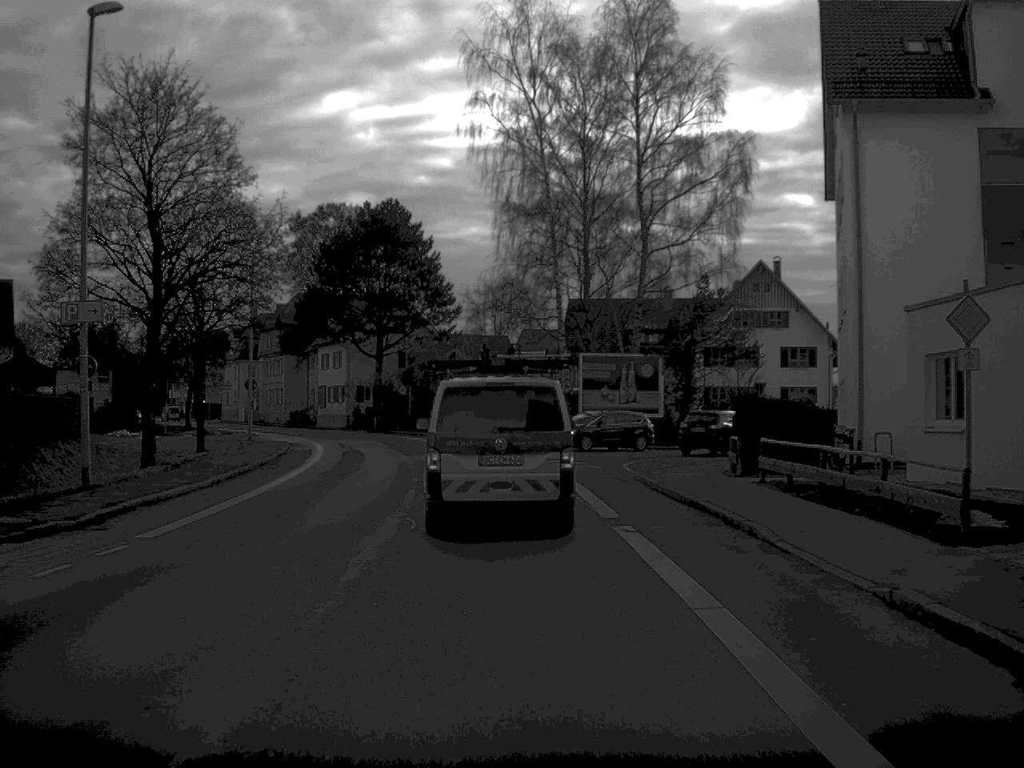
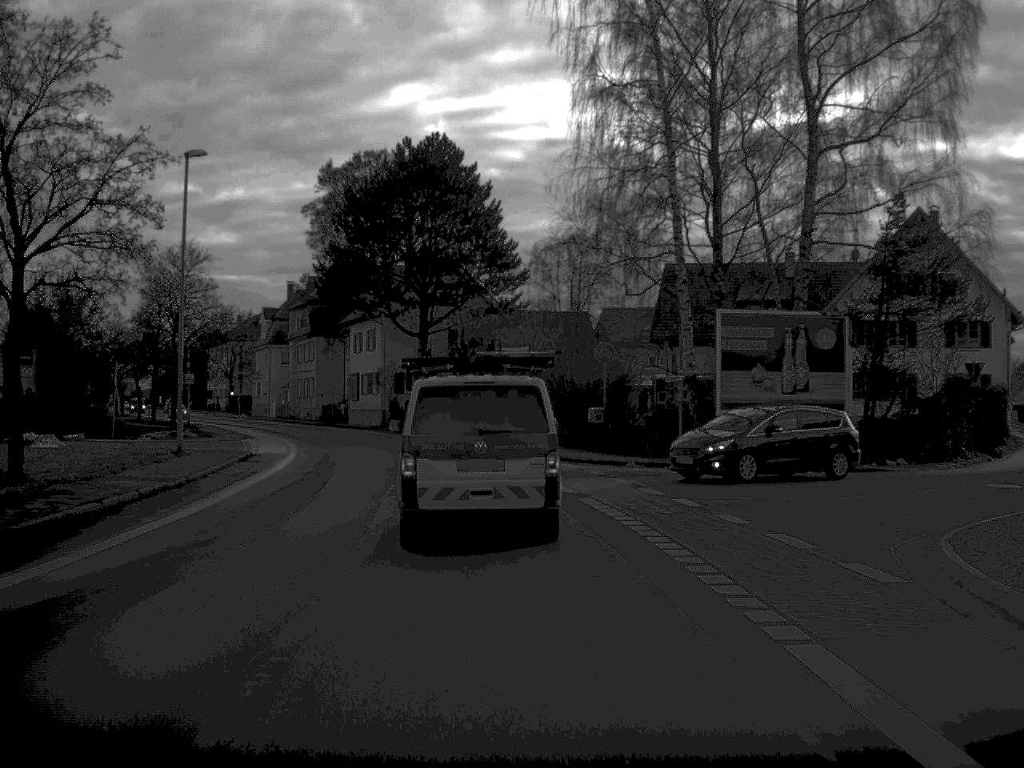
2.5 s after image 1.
(-0.6, +23.0) m; -4°
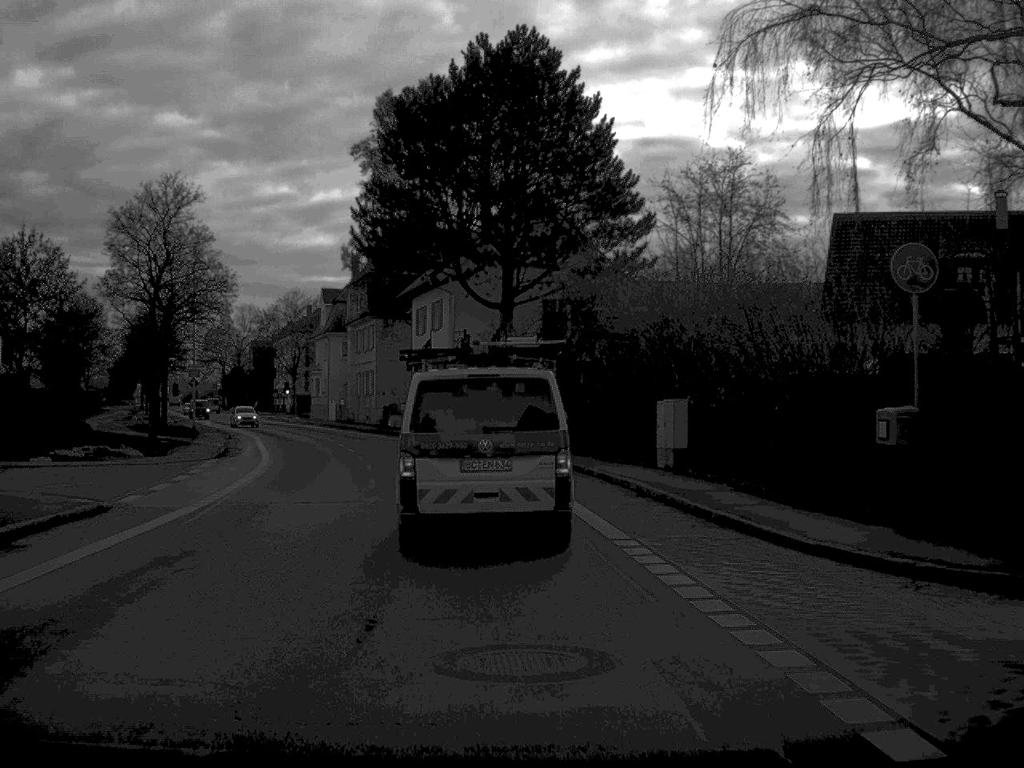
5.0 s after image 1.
(-1.0, +23.2) m; -5°
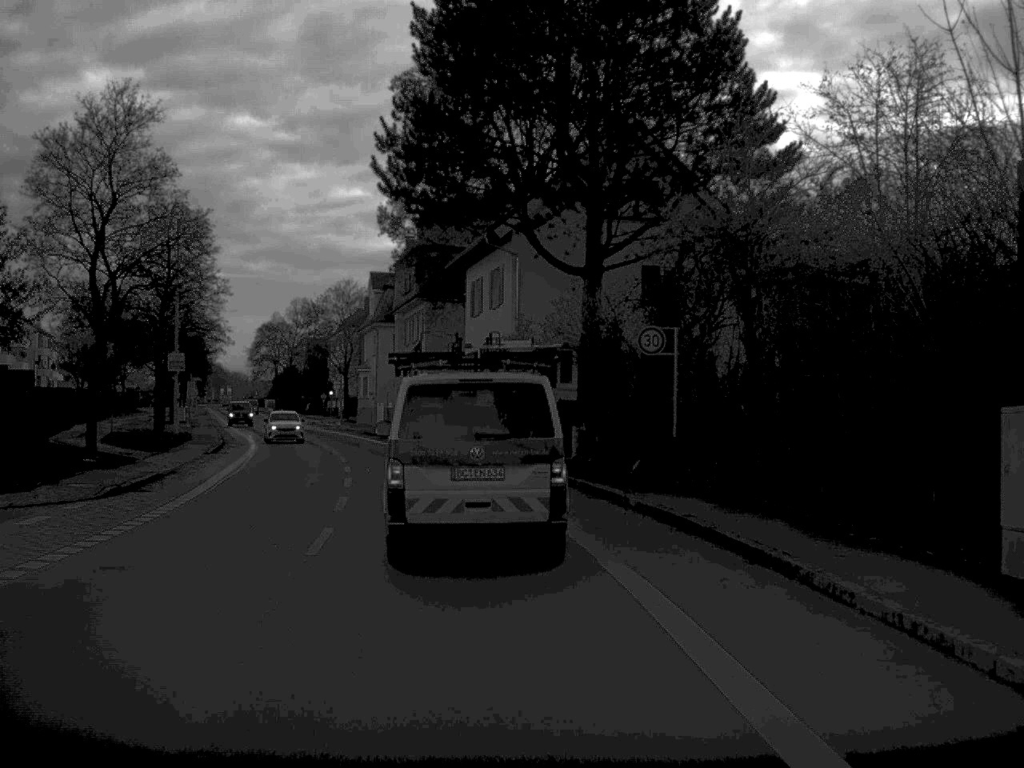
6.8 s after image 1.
(-0.5, +16.5) m; -3°
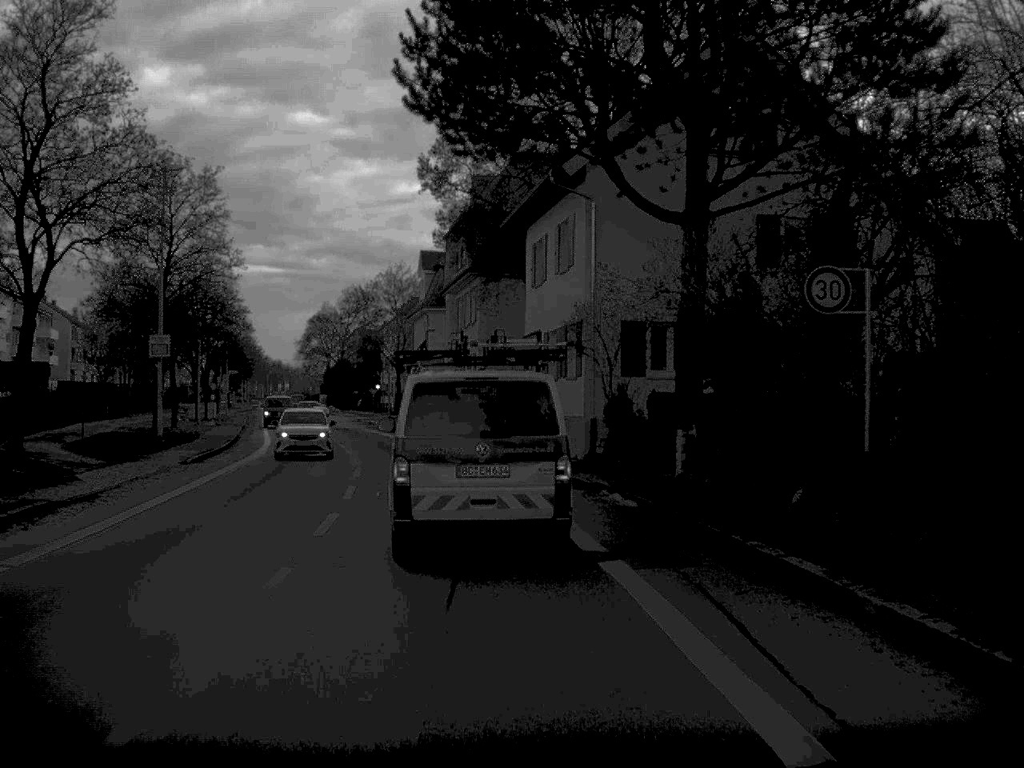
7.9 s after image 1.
(-0.3, +10.7) m; -3°
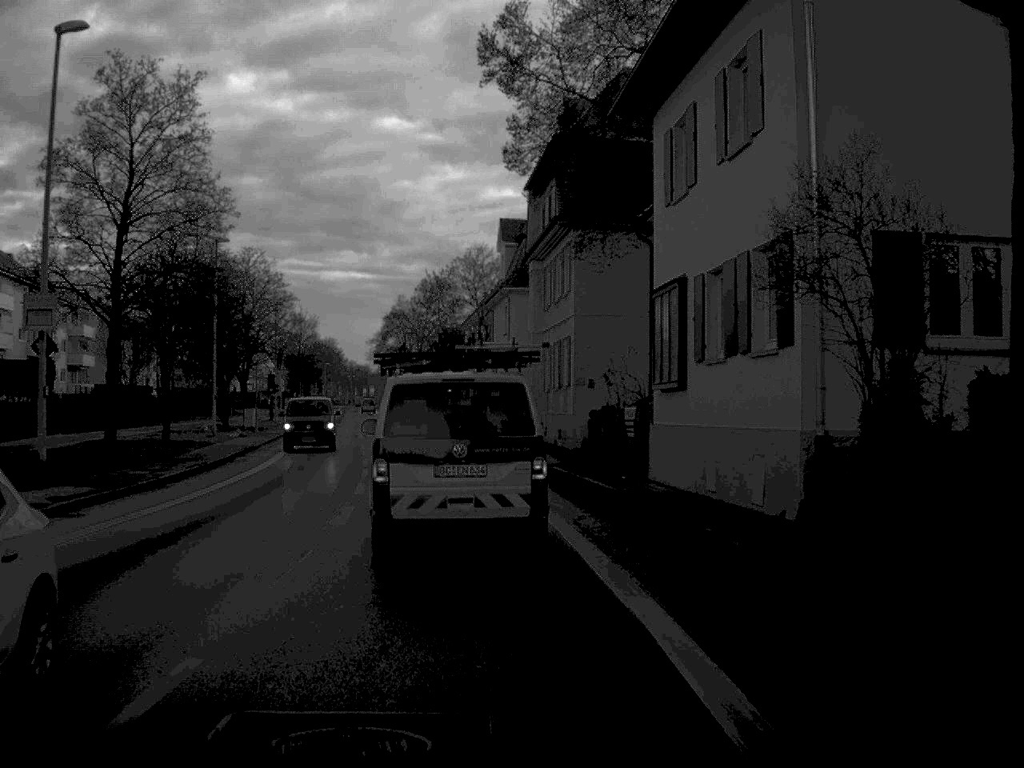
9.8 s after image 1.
(-0.6, +16.7) m; -4°
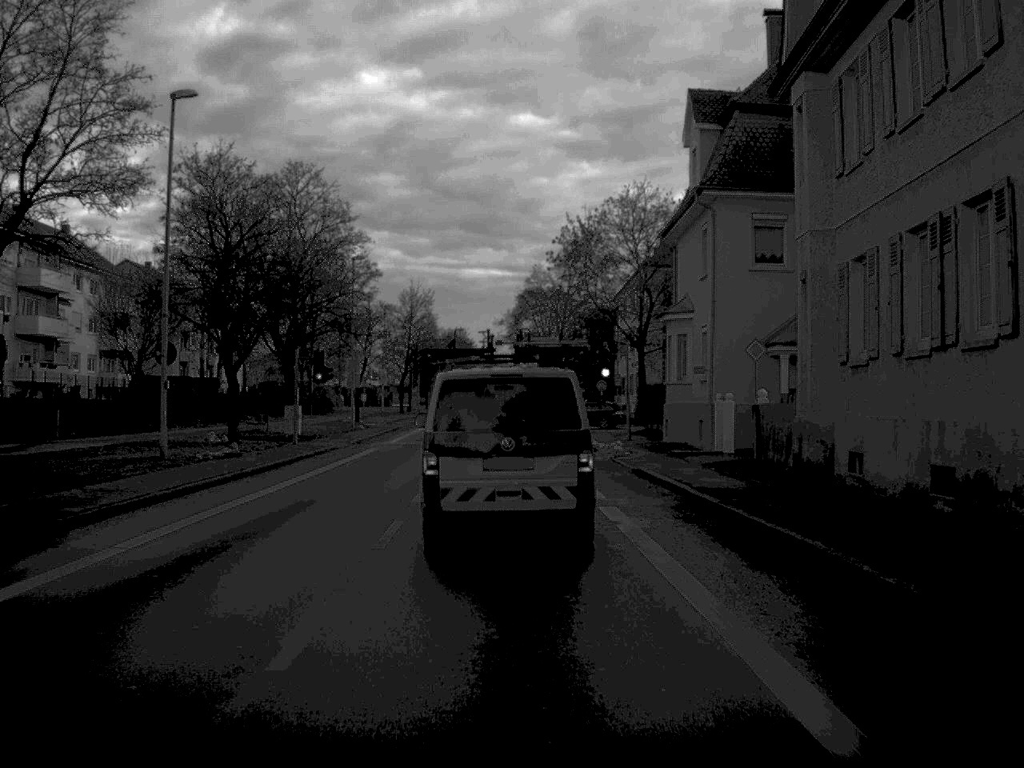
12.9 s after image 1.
(-2.0, +28.0) m; -7°
